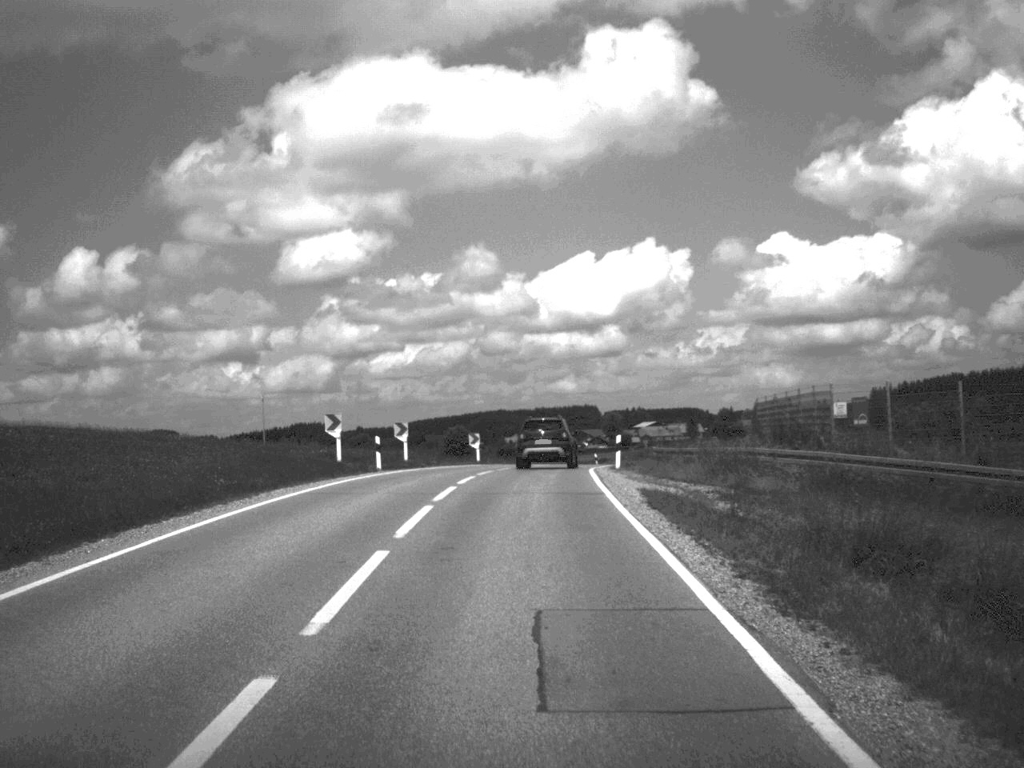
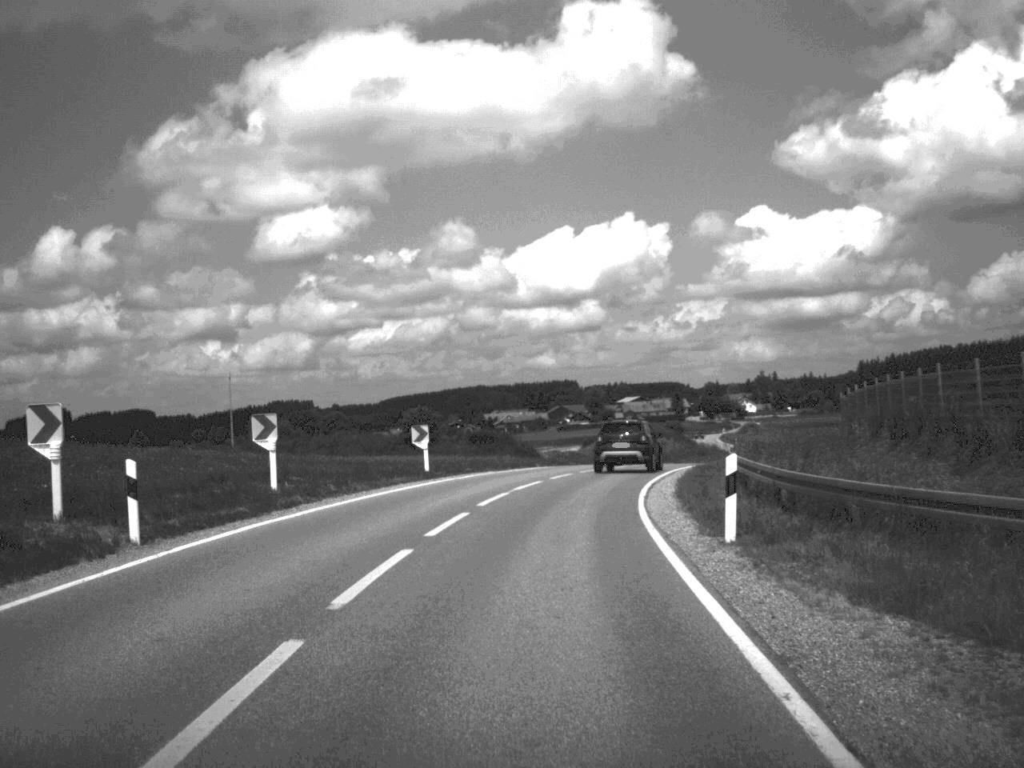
(+0.1, +22.4) m; +1°
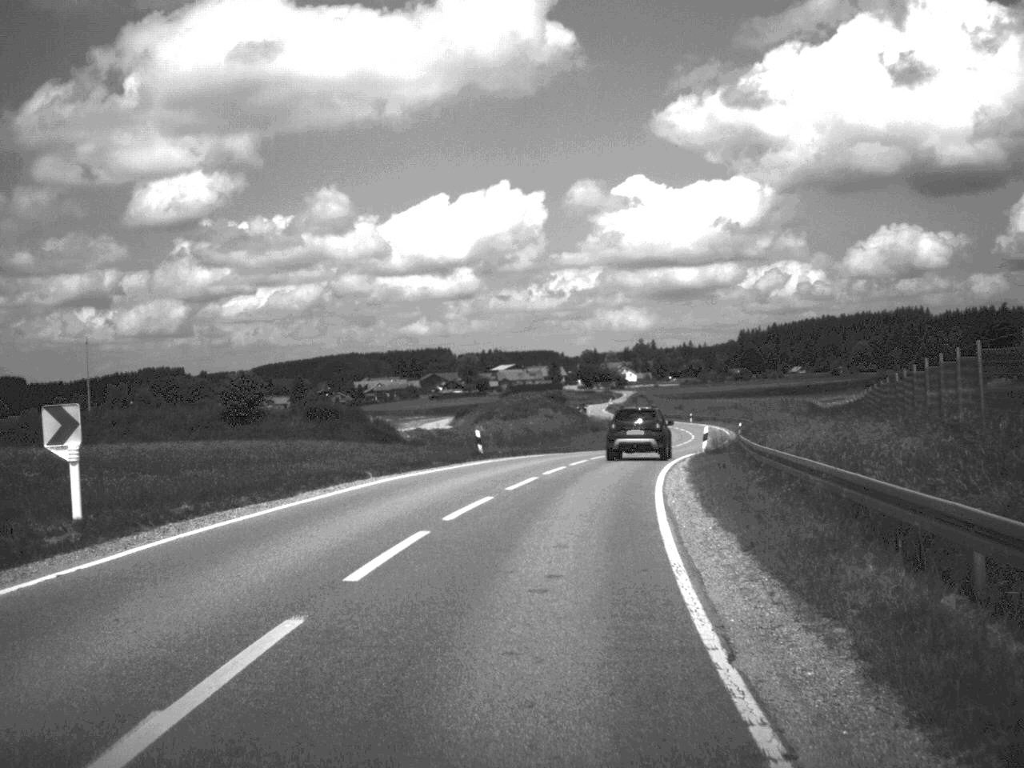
(+0.9, +23.0) m; +6°
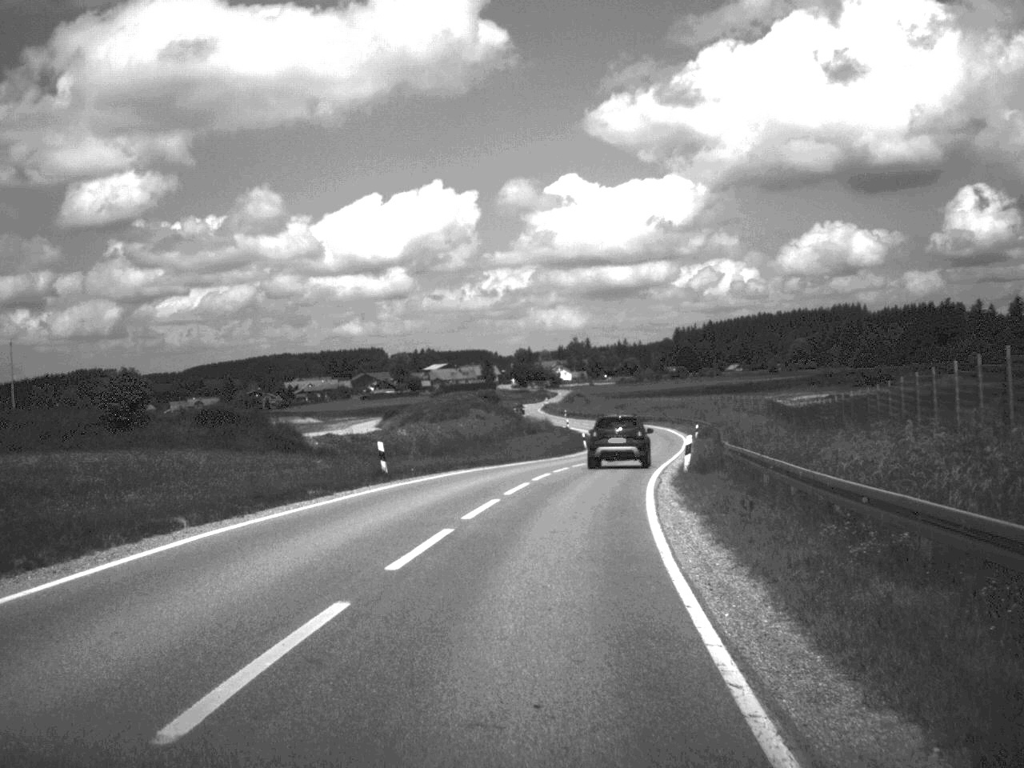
(+0.3, +10.5) m; +3°
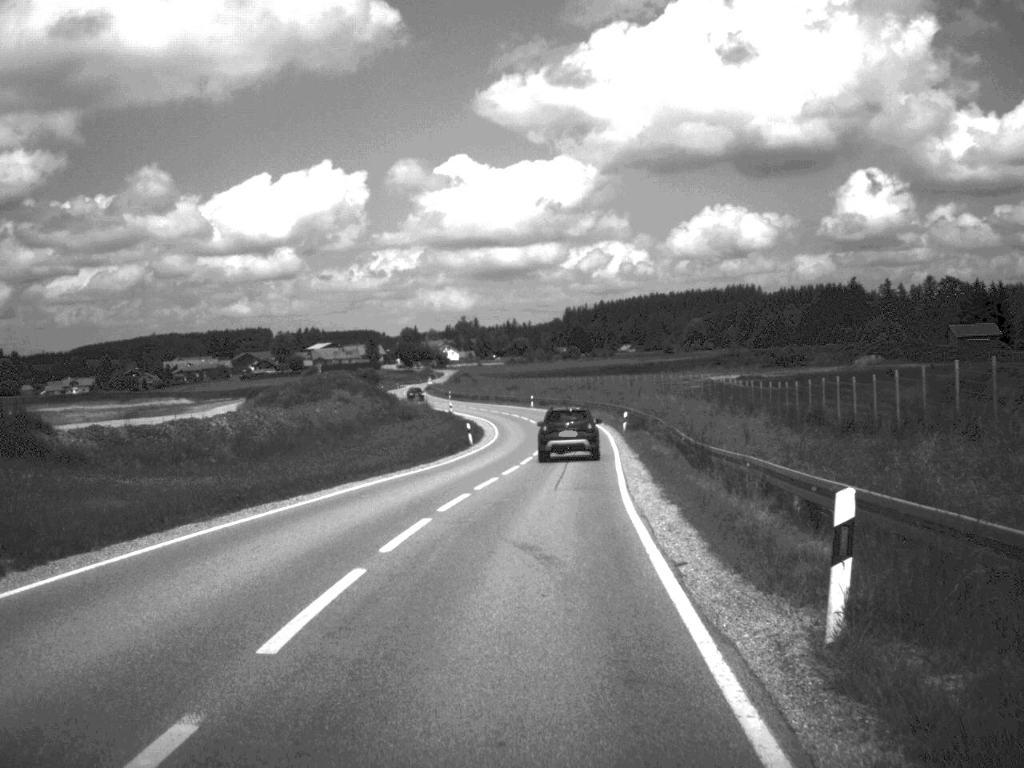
(+1.0, +21.7) m; +5°
